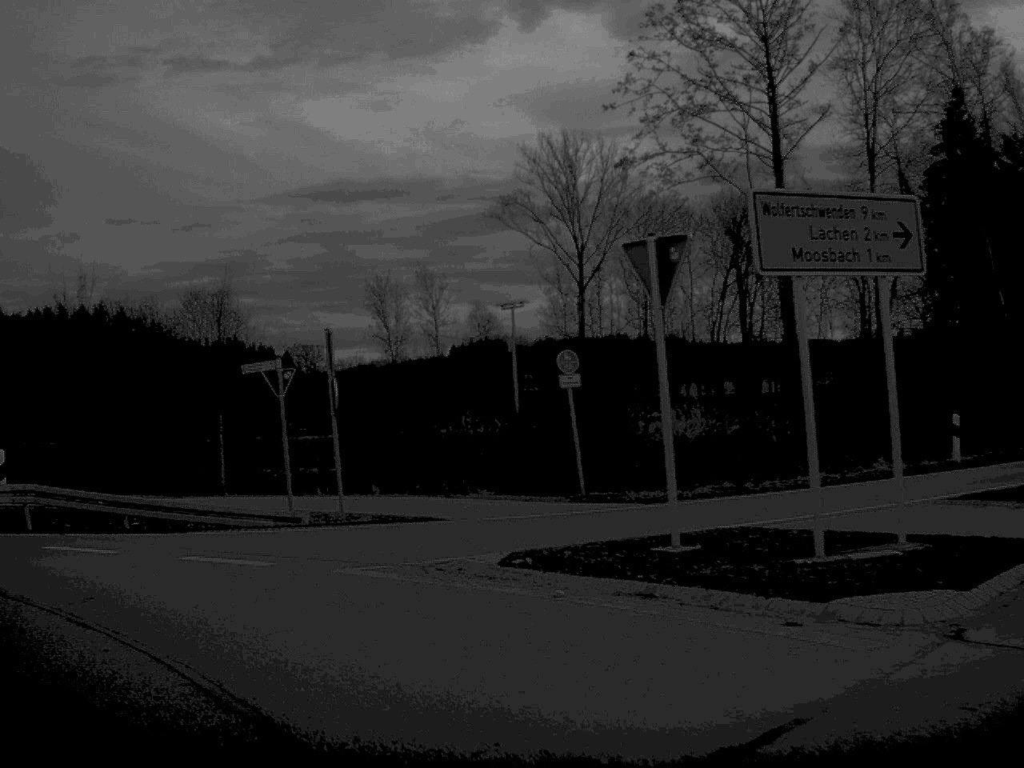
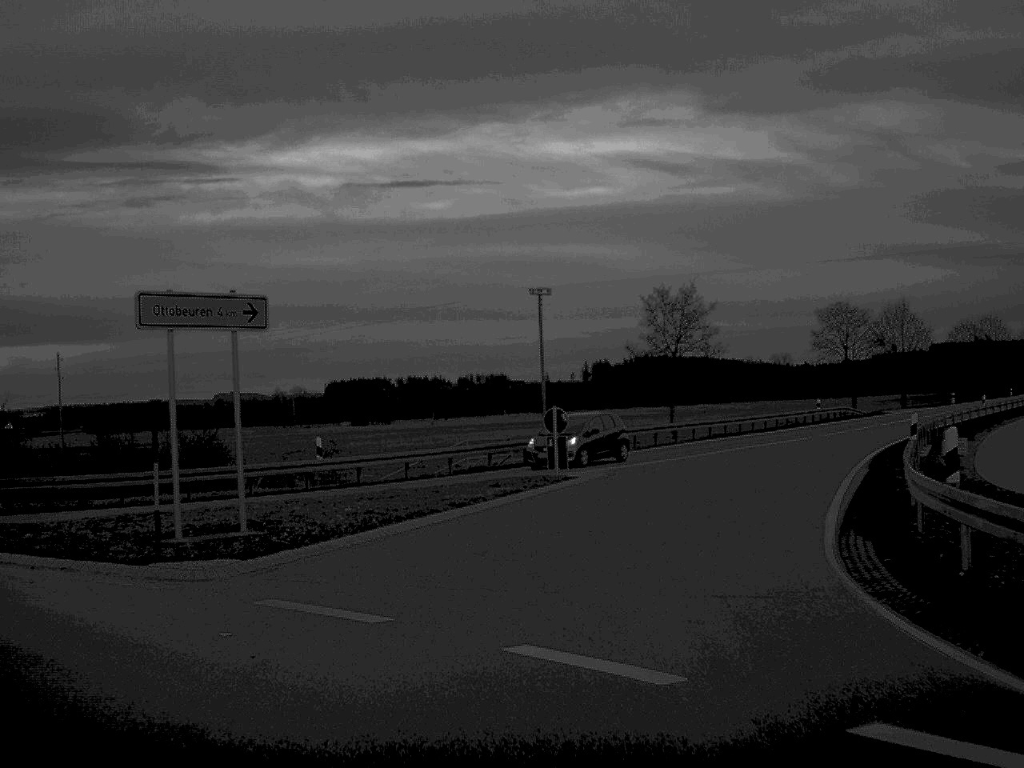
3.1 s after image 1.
(-12.6, +15.9) m; -65°
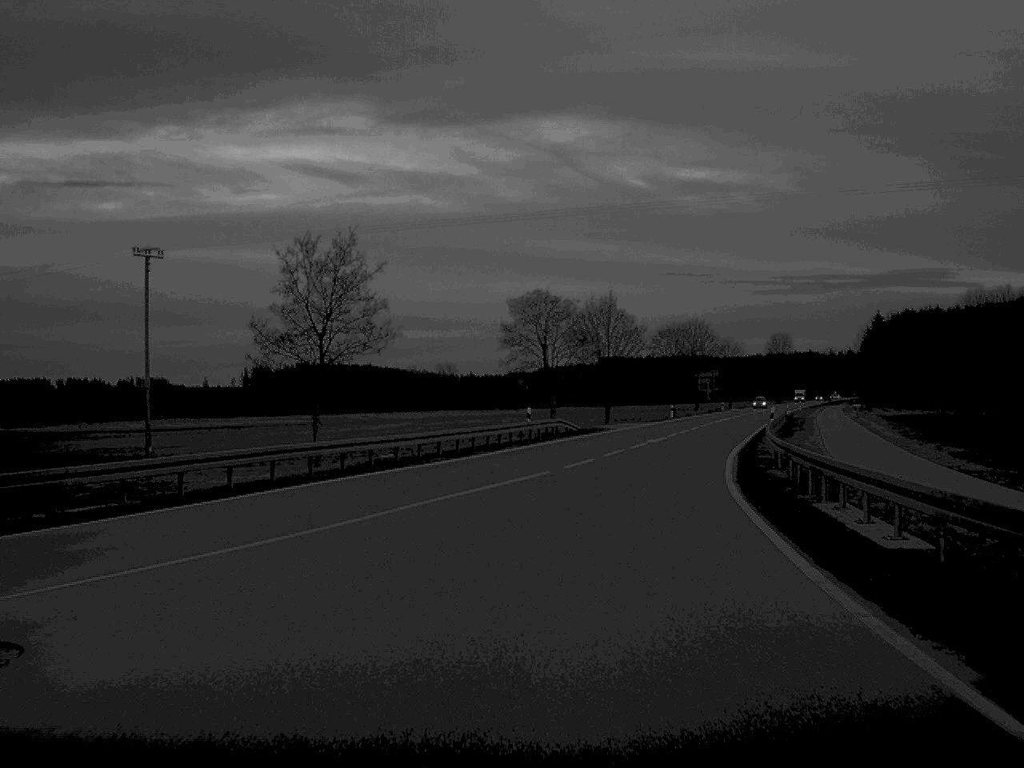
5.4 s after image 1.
(+2.9, +22.2) m; +15°
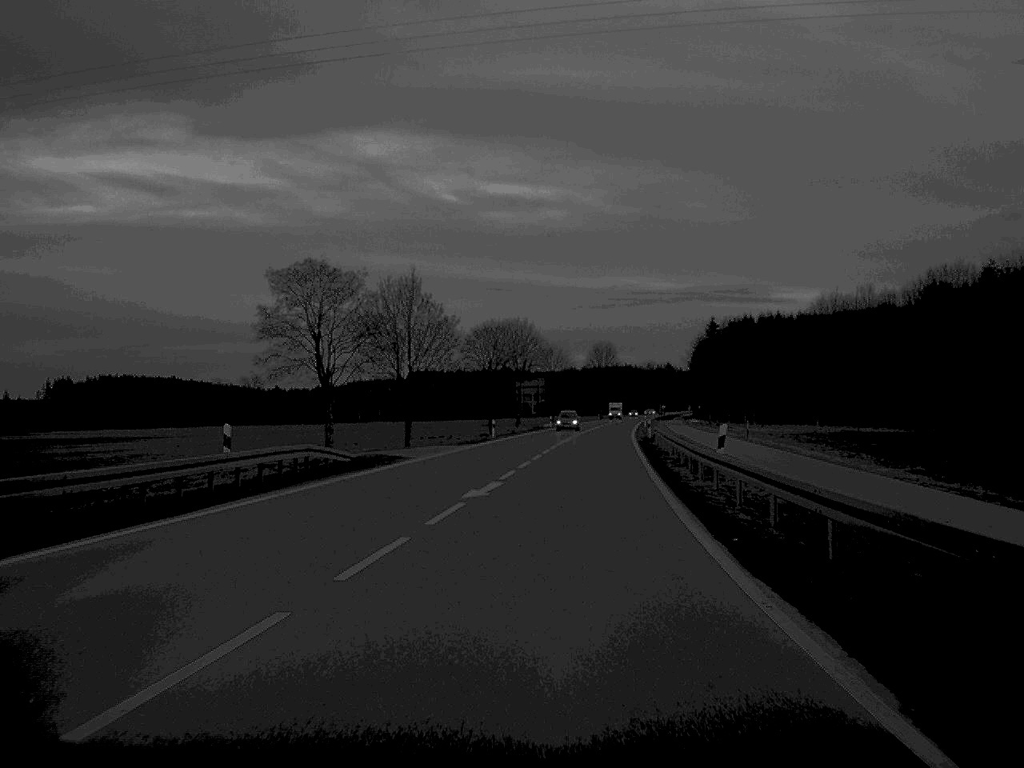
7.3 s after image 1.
(+2.1, +25.6) m; +8°
